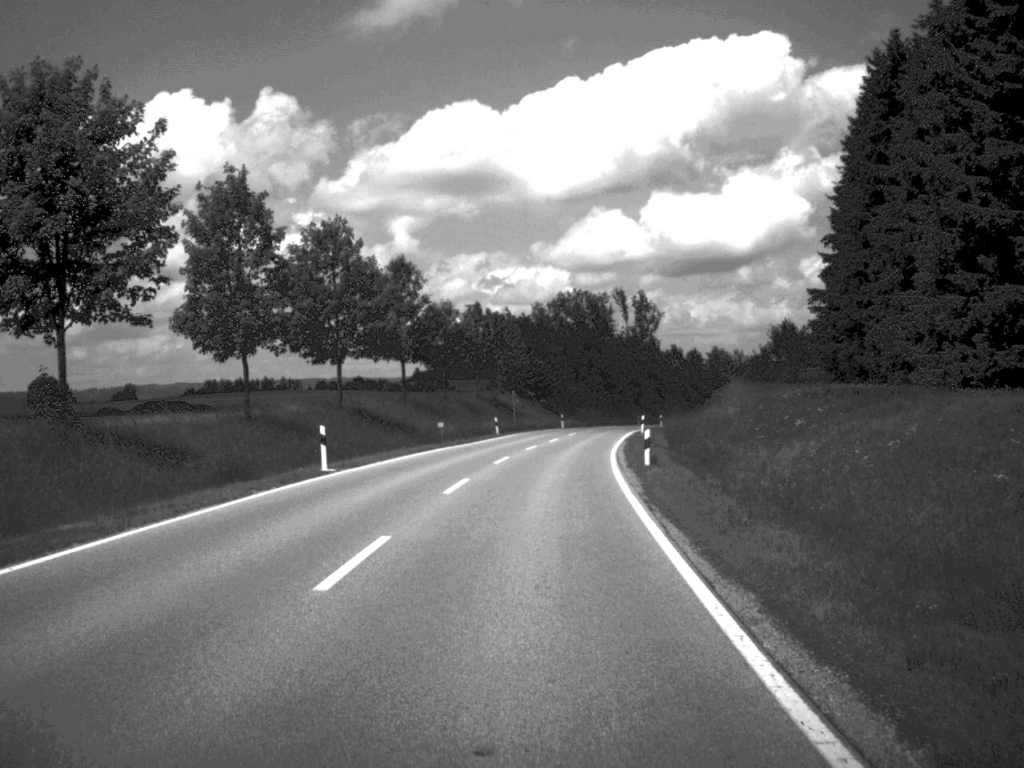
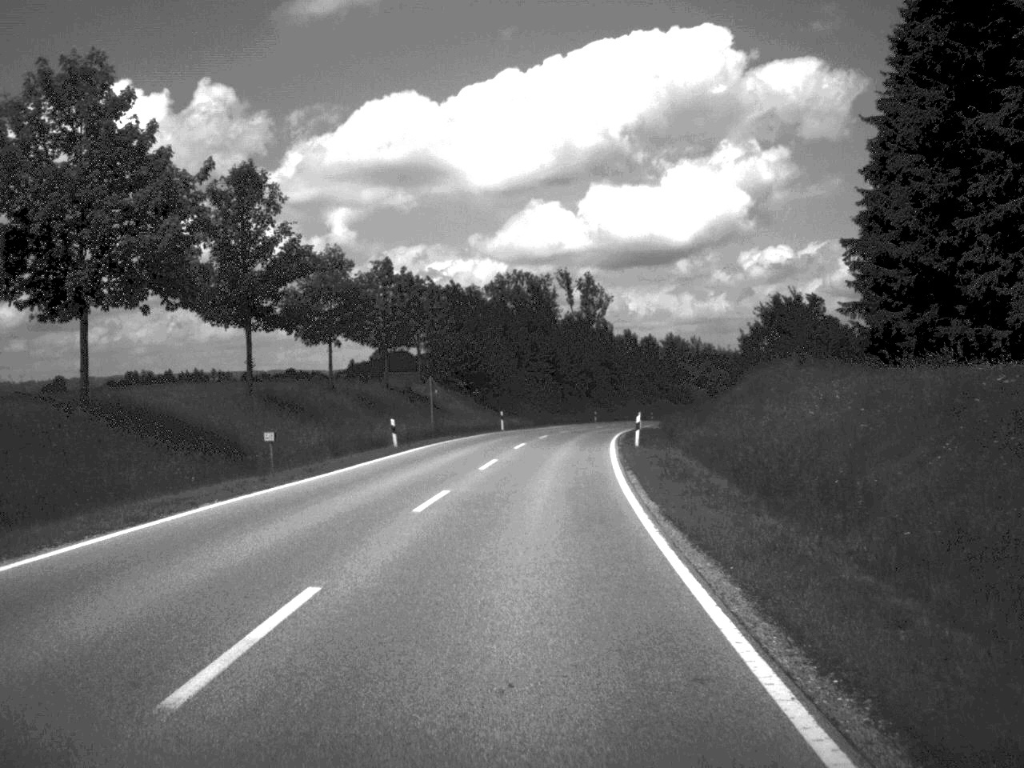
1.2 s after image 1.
(+0.6, +27.5) m; +3°
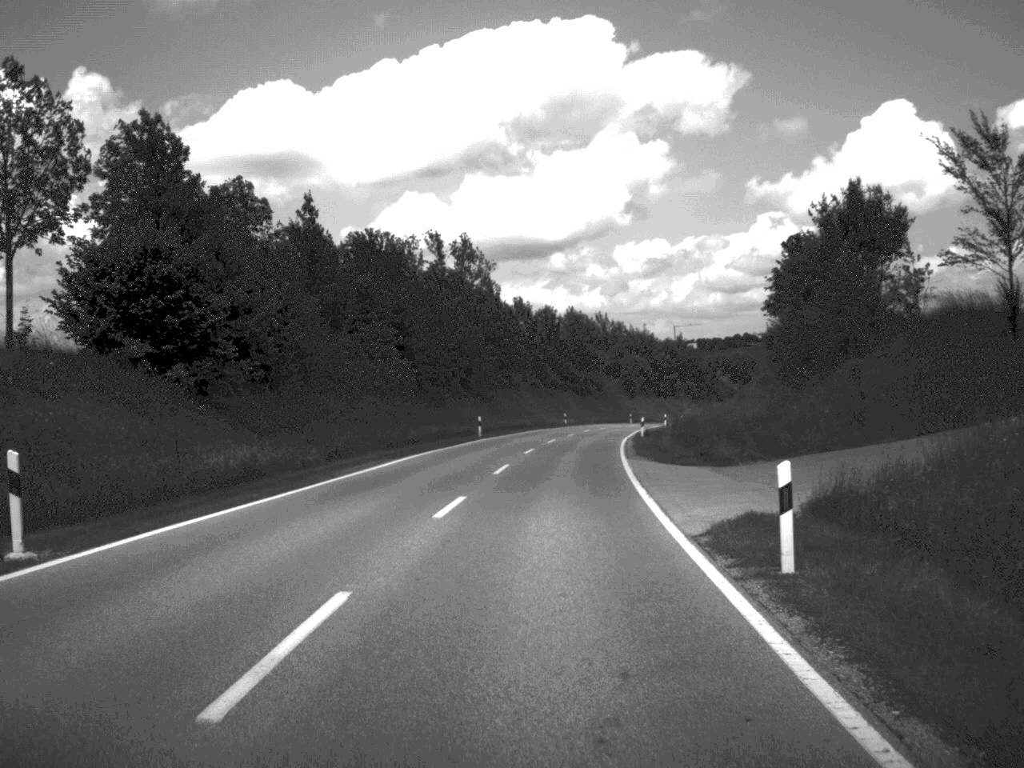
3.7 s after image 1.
(+2.5, +58.1) m; +5°
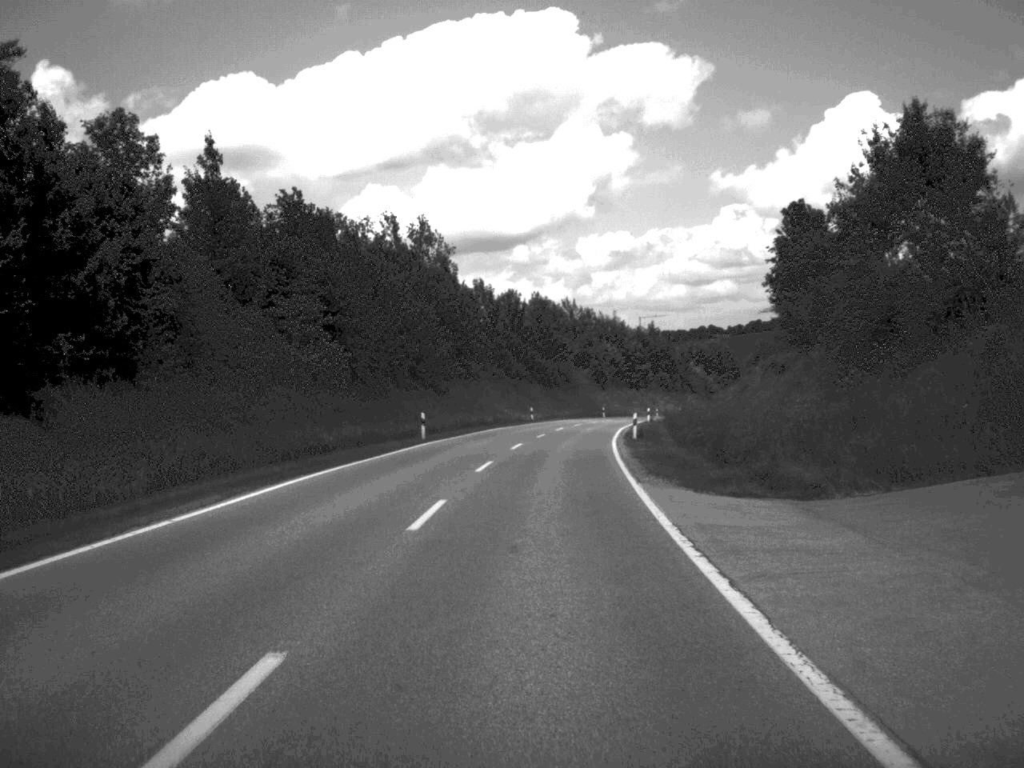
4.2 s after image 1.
(+0.2, +14.0) m; +2°
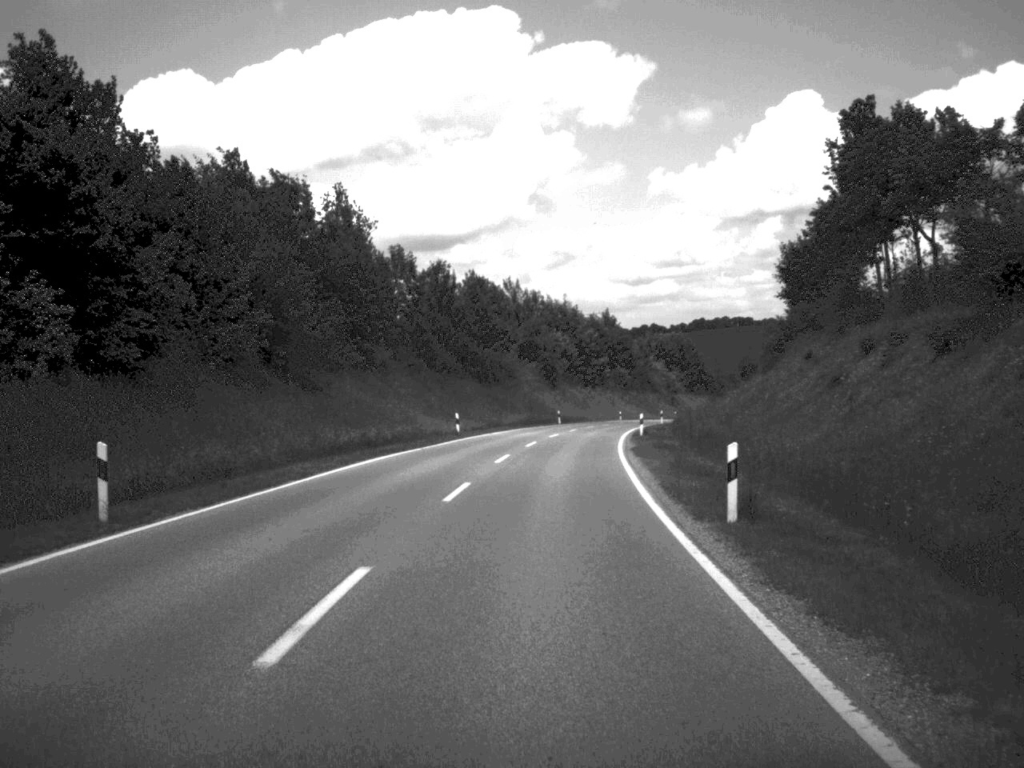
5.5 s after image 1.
(+0.7, +31.1) m; +3°
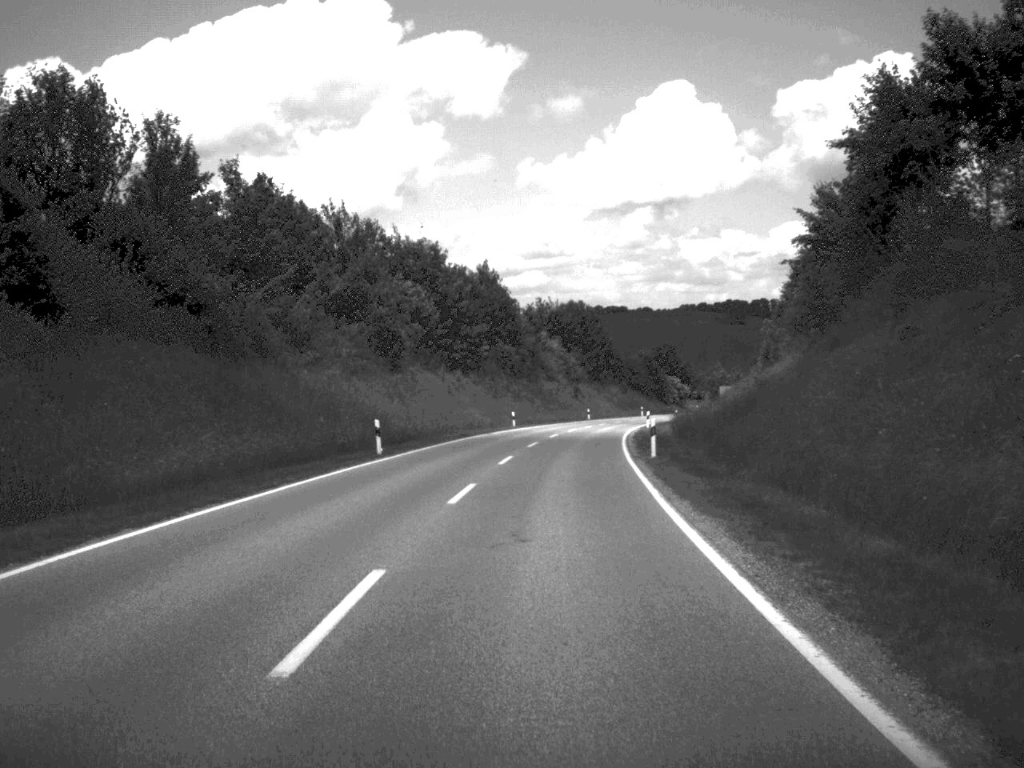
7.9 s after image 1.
(+2.7, +58.2) m; +6°
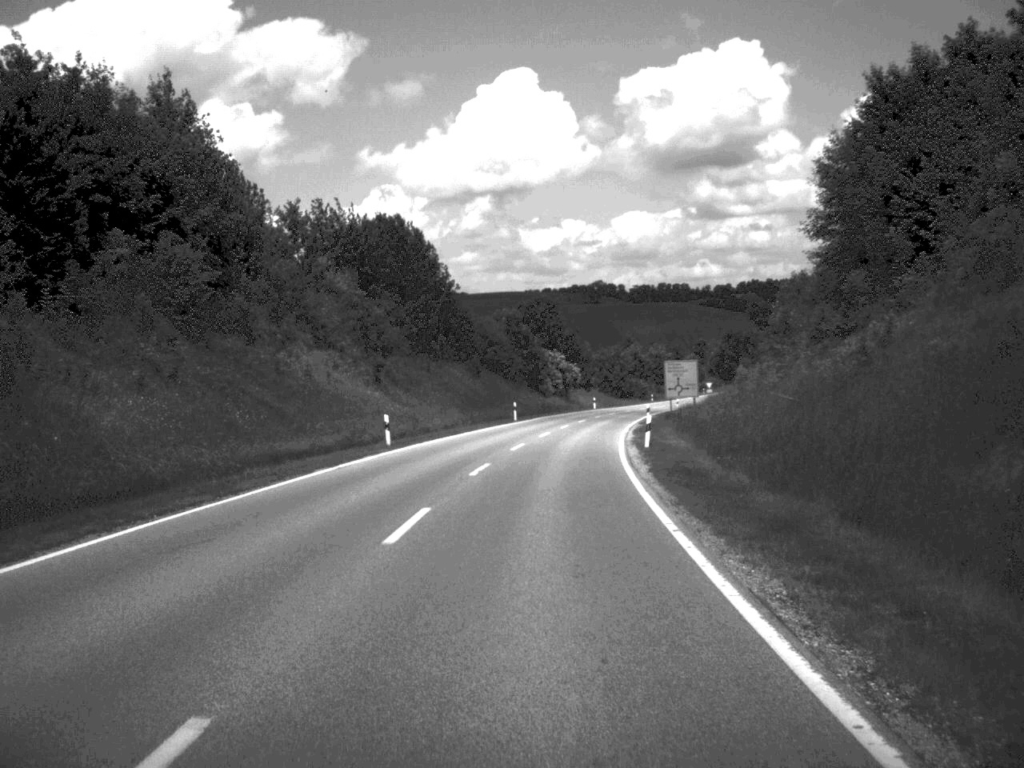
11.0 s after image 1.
(+4.6, +74.5) m; +7°
